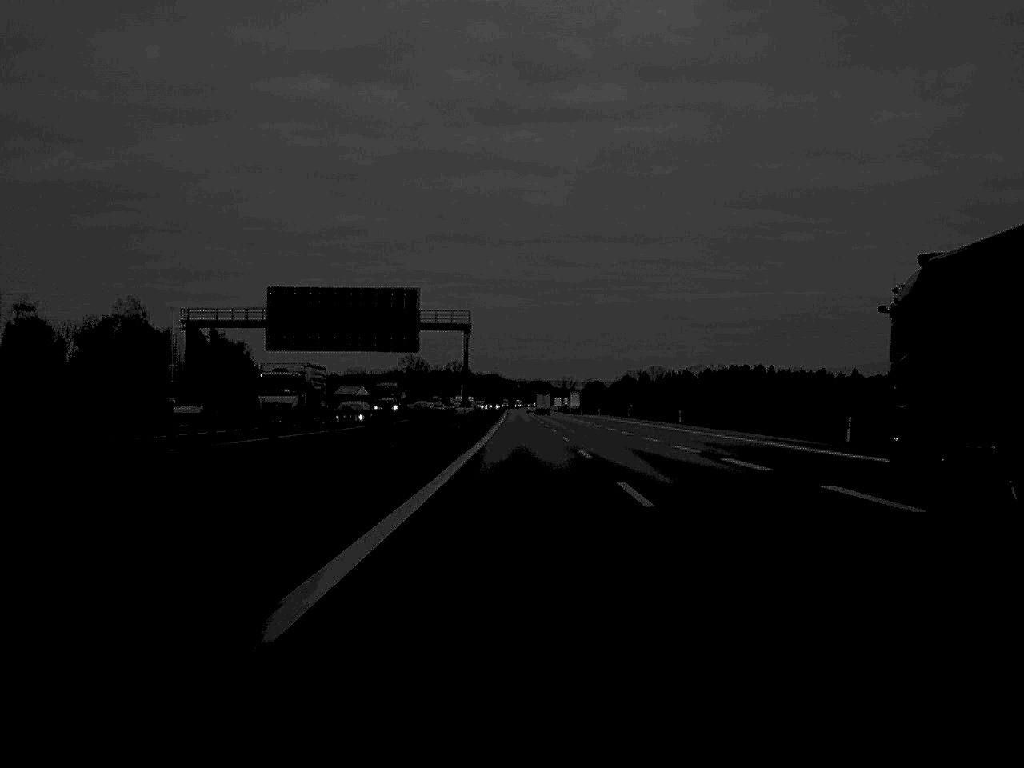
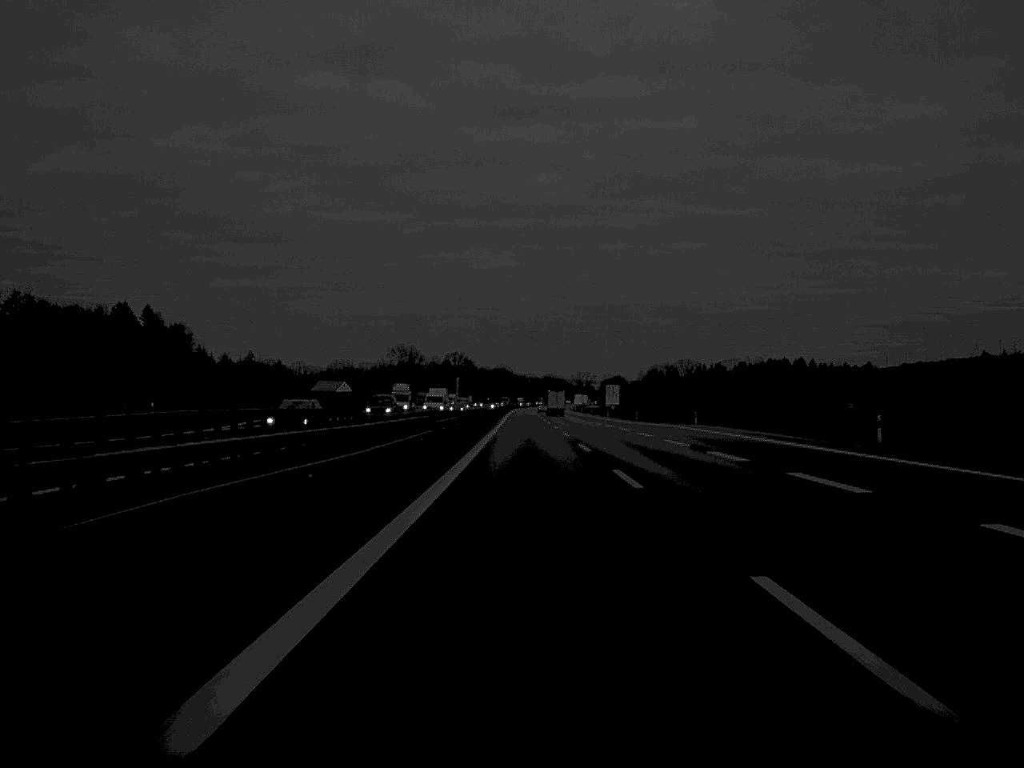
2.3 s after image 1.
(-0.6, +102.8) m; 0°
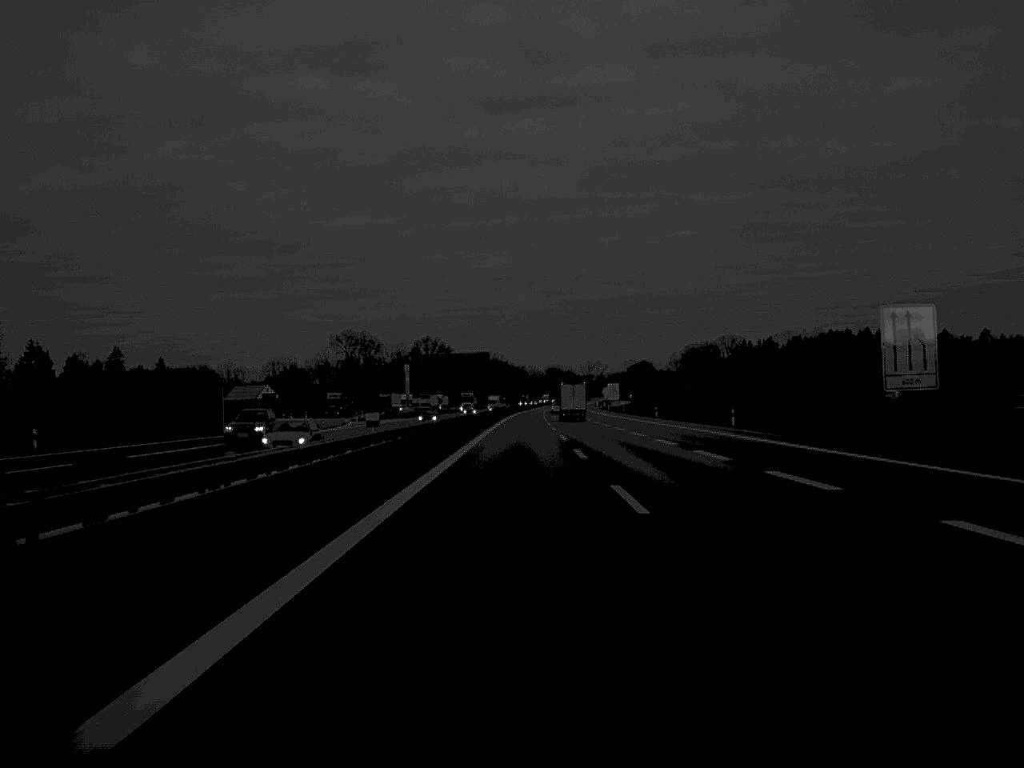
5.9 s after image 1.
(-0.2, +166.3) m; 0°
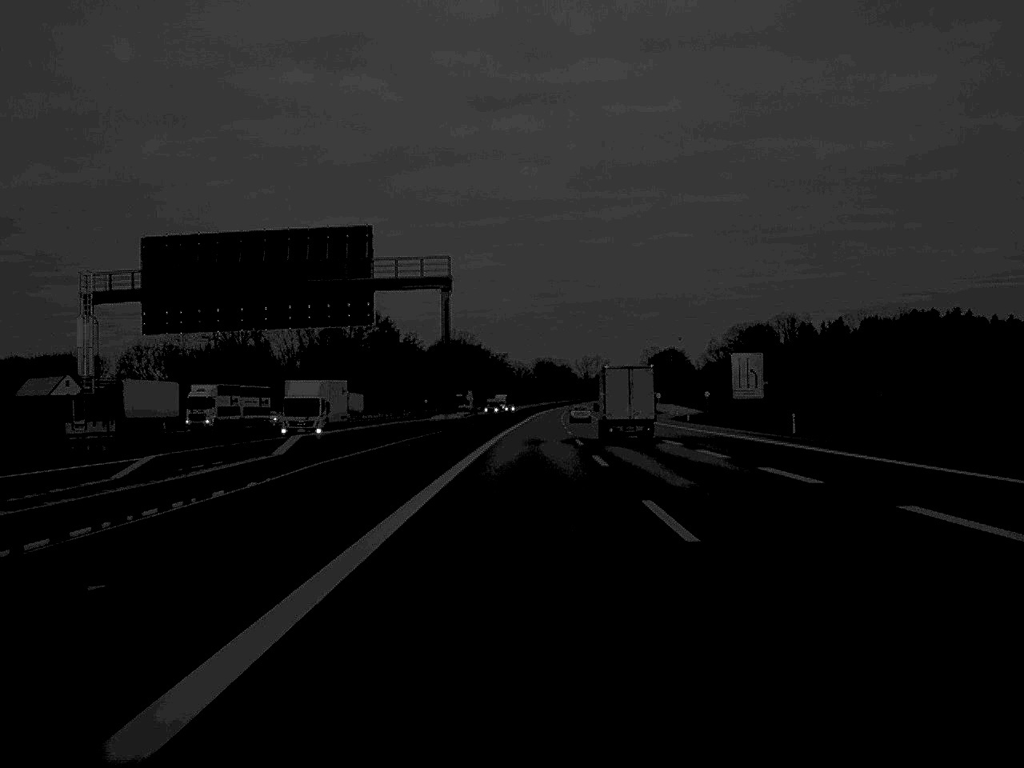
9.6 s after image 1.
(+0.3, +164.0) m; +1°
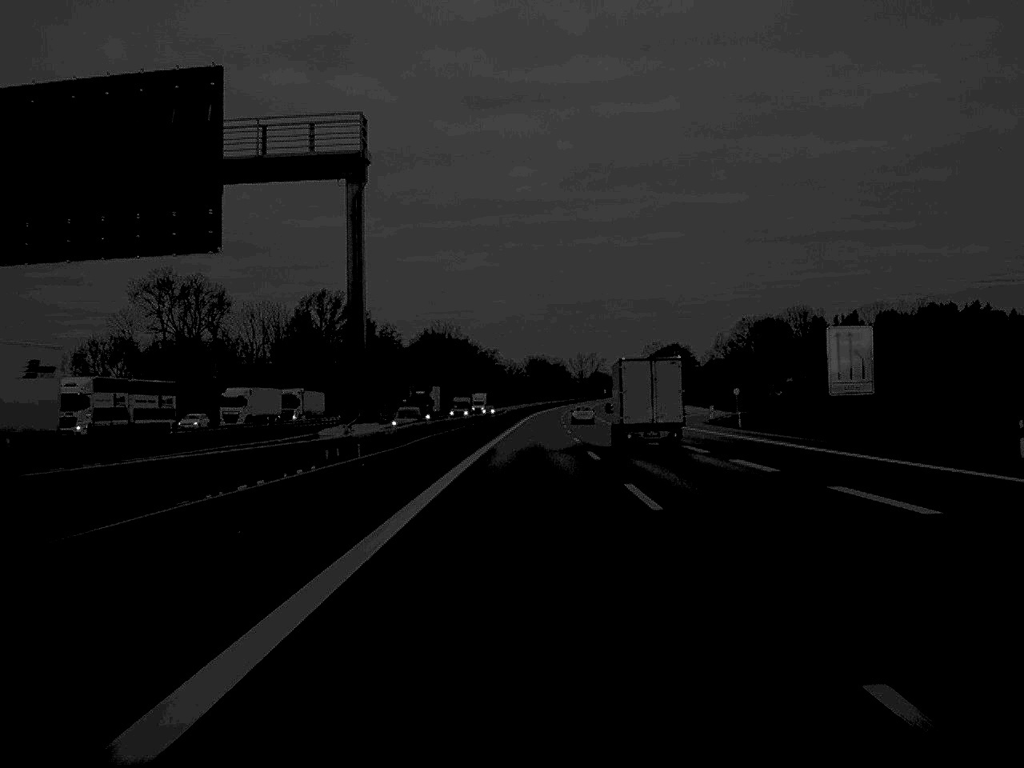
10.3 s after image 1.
(+0.1, +31.5) m; 0°
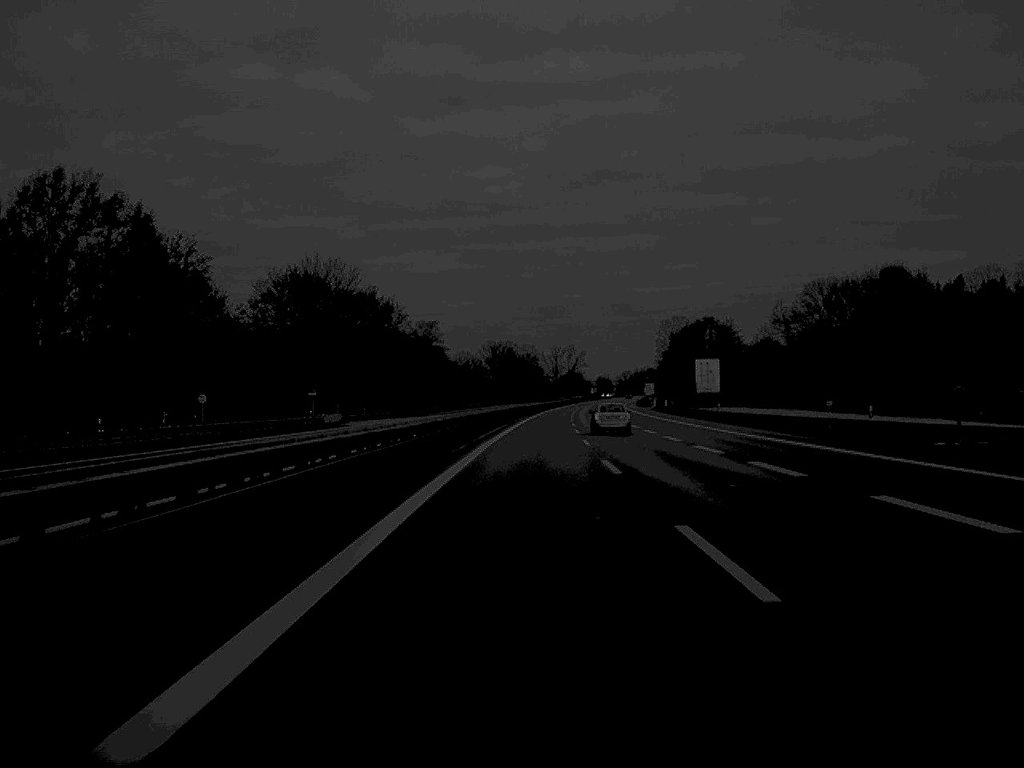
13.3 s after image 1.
(+1.9, +133.9) m; +2°
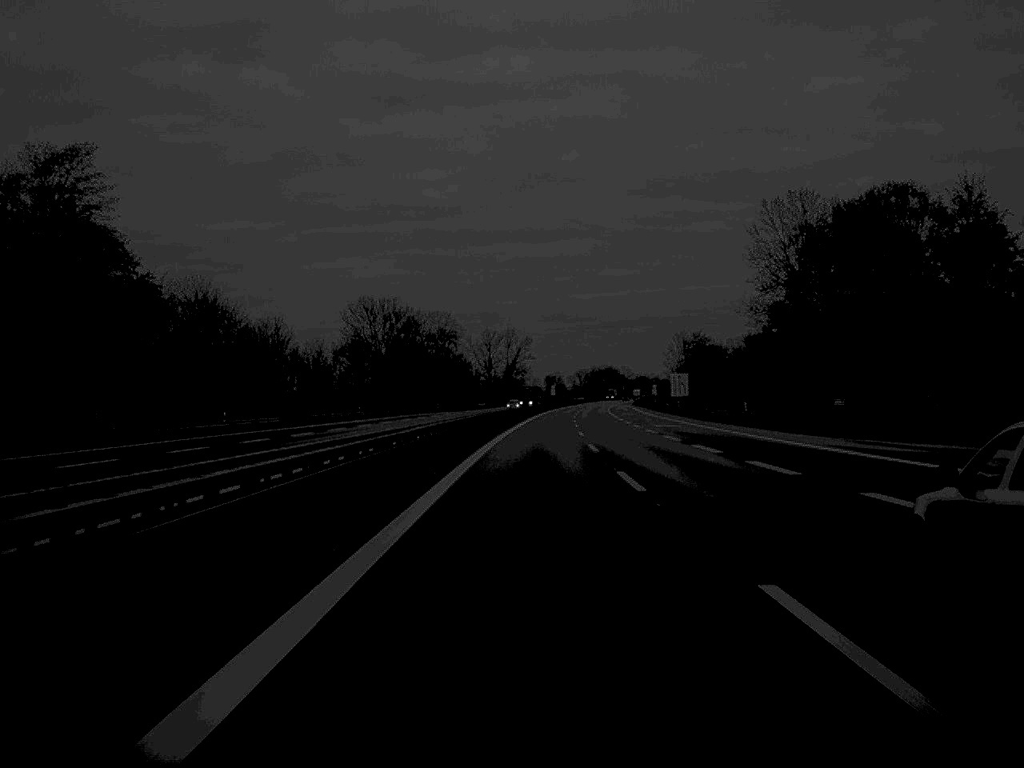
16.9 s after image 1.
(+4.4, +165.9) m; +3°
